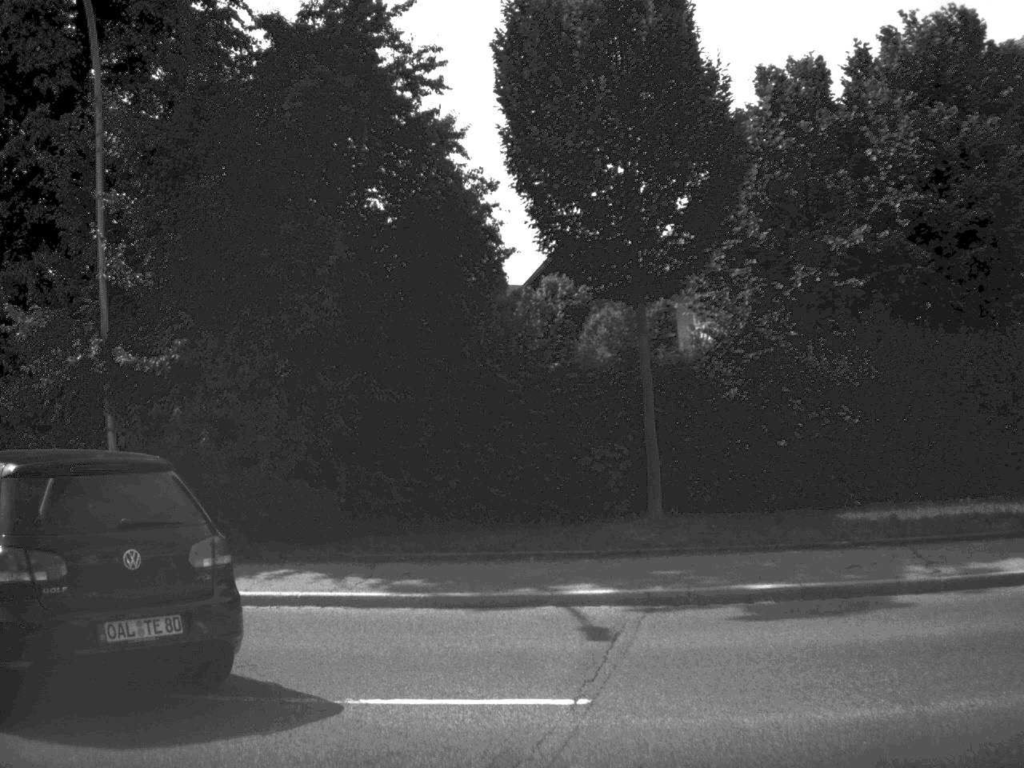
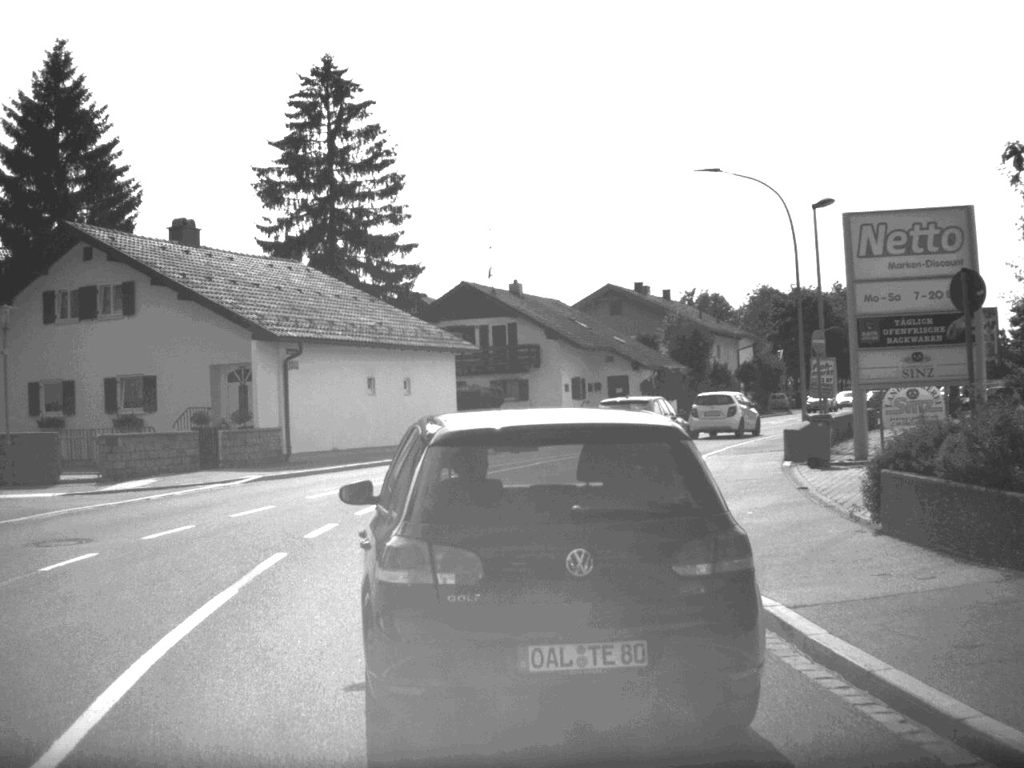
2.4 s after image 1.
(-7.6, +11.1) m; -59°
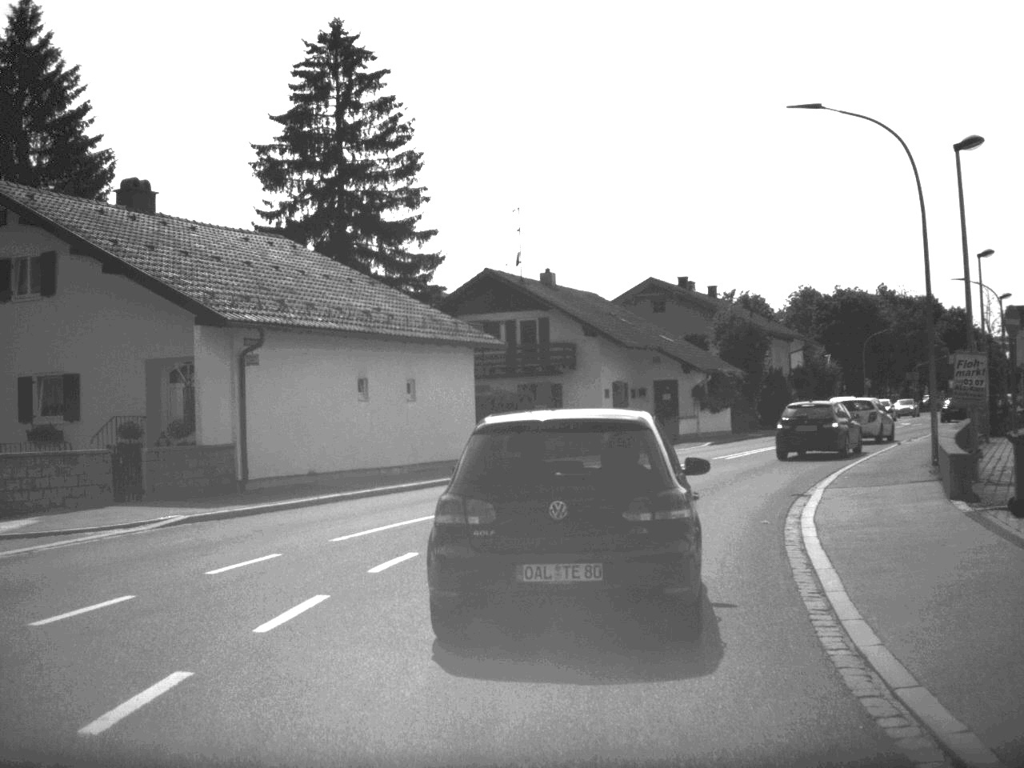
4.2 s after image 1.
(-0.2, +8.2) m; -1°
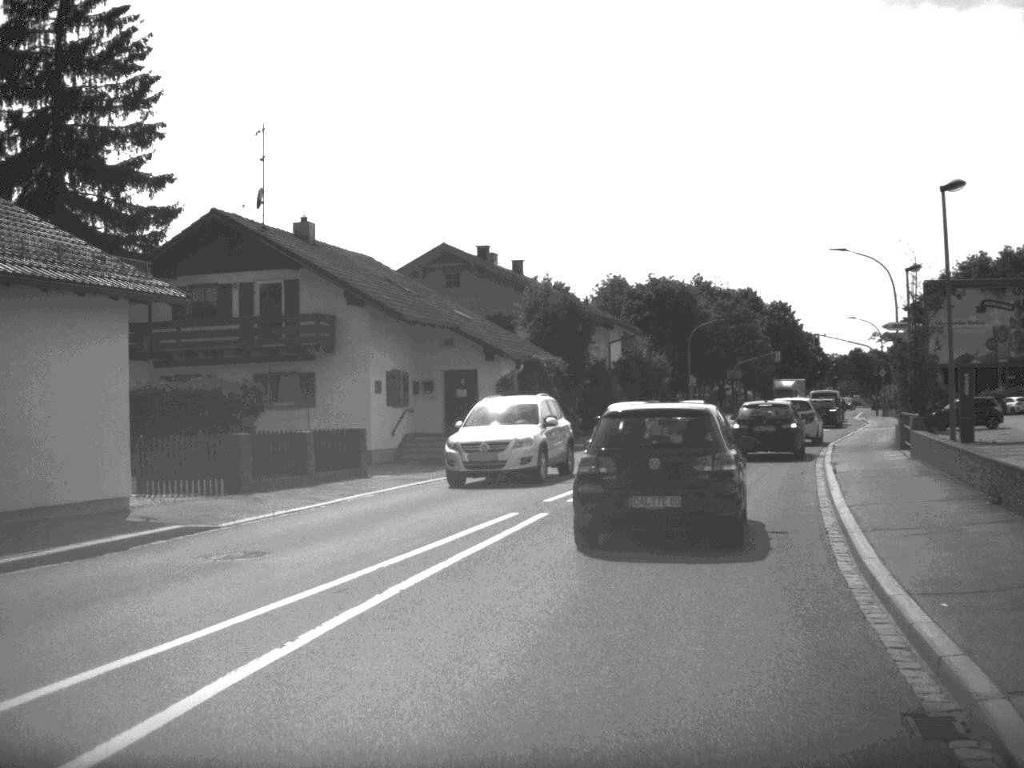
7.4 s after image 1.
(+1.2, +14.0) m; +9°
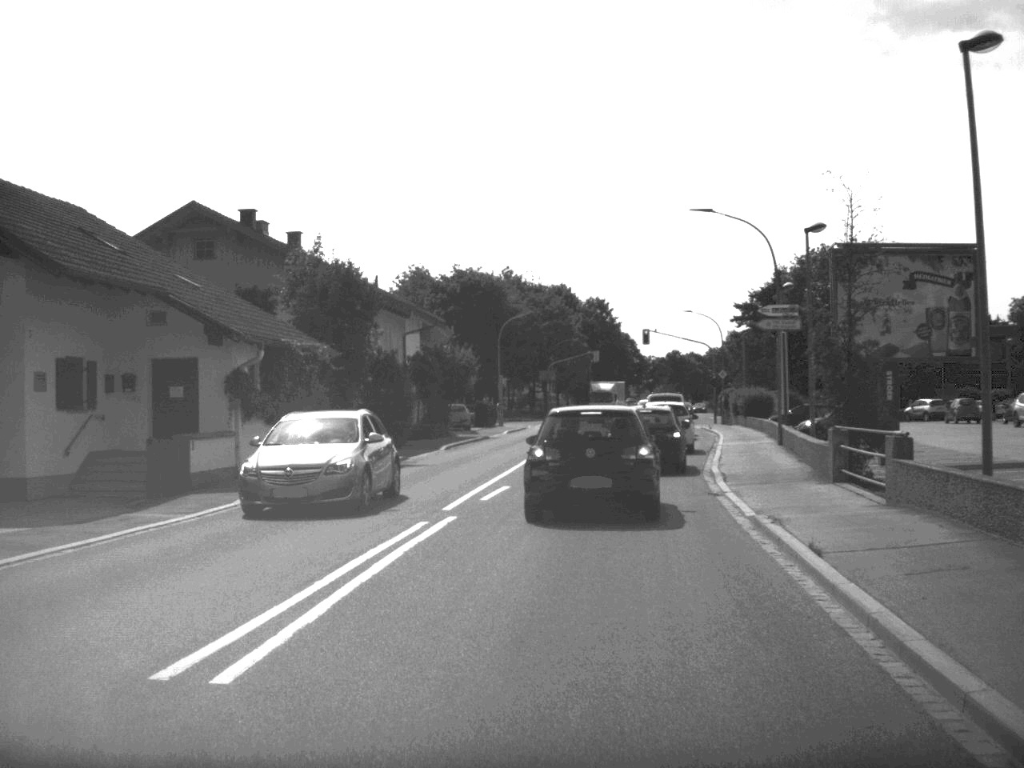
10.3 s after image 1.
(+1.0, +11.9) m; +9°
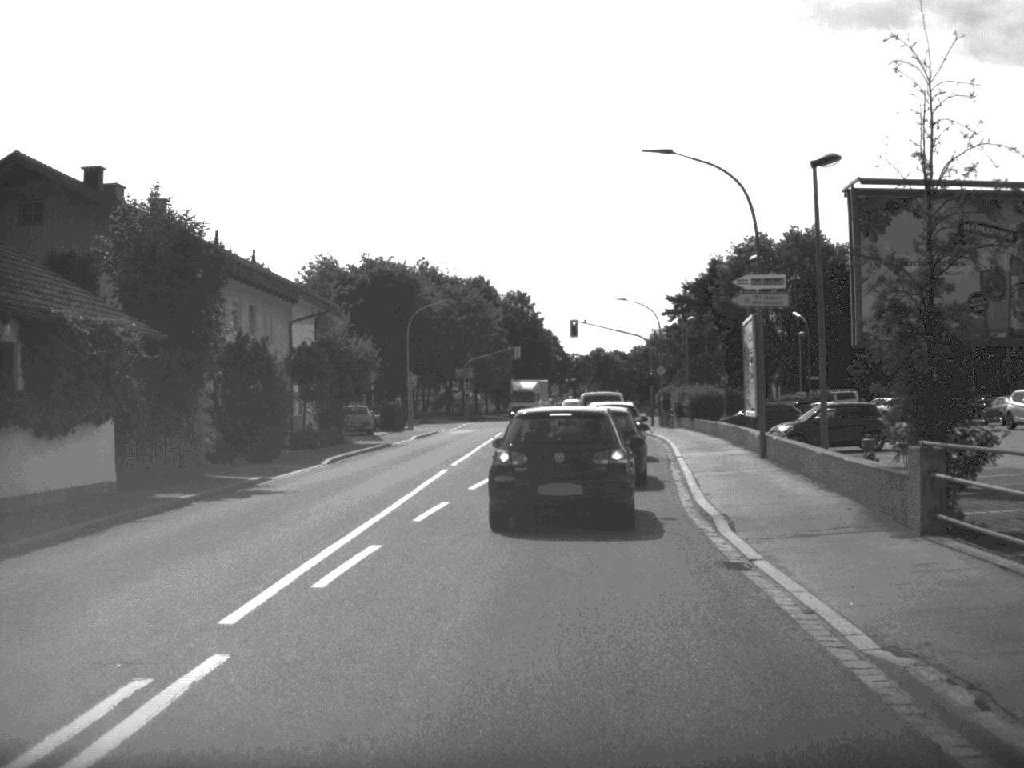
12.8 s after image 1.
(+0.3, +9.2) m; +3°
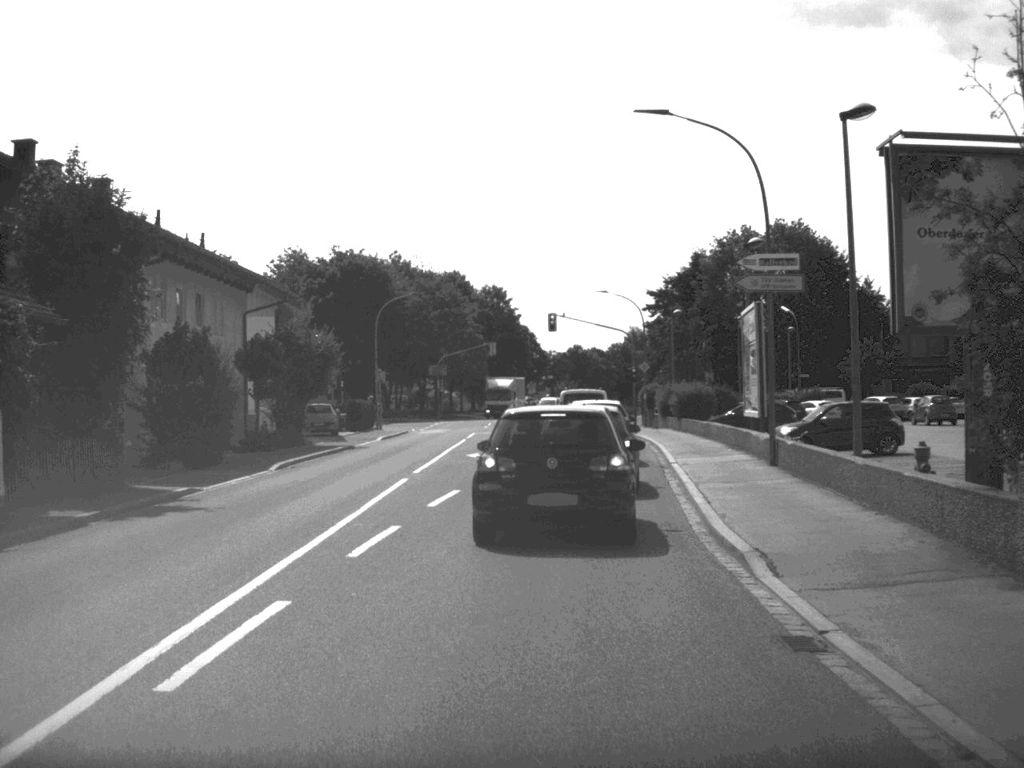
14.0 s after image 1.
(0.0, +3.9) m; +1°
